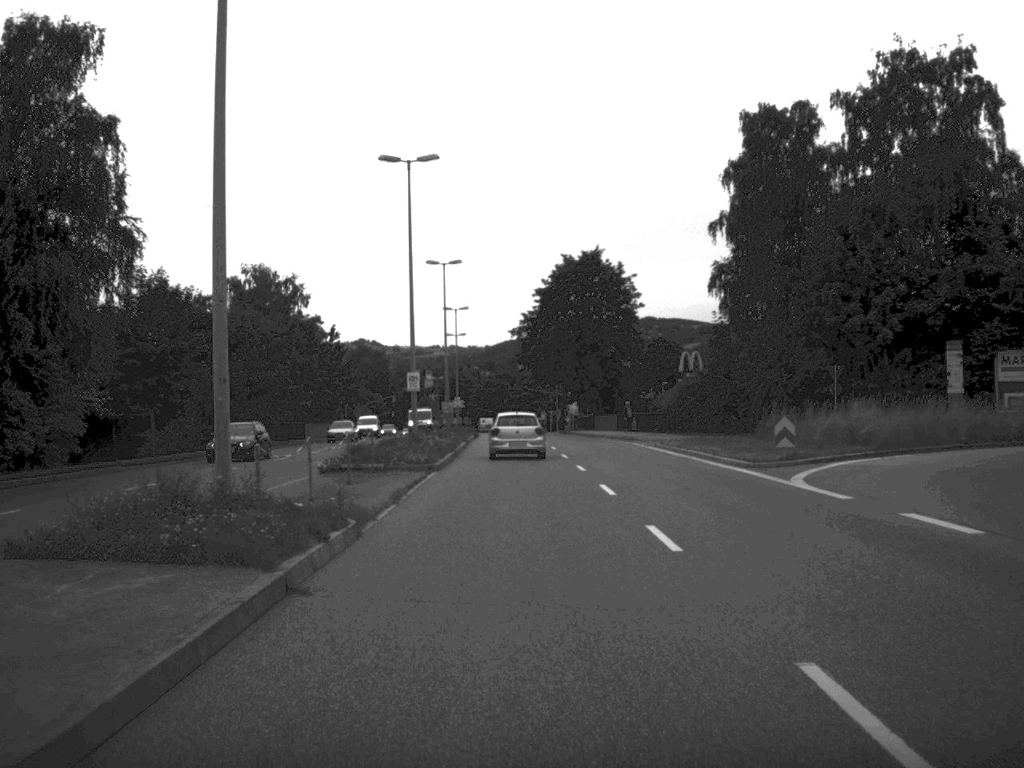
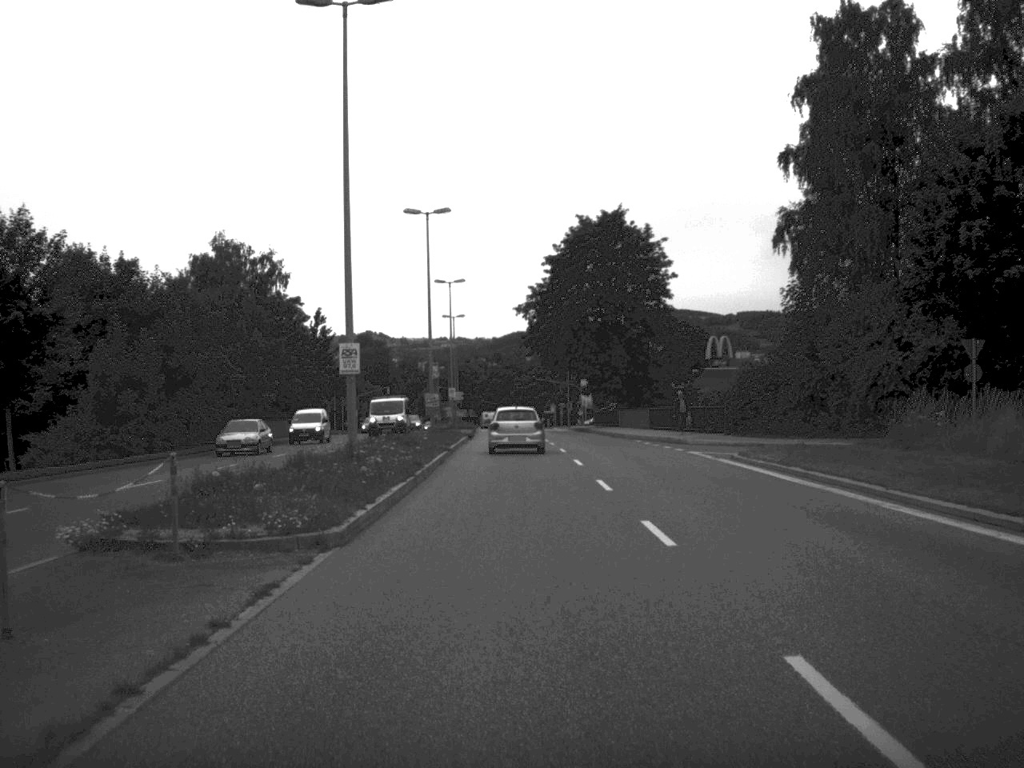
(-0.1, +17.3) m; 0°
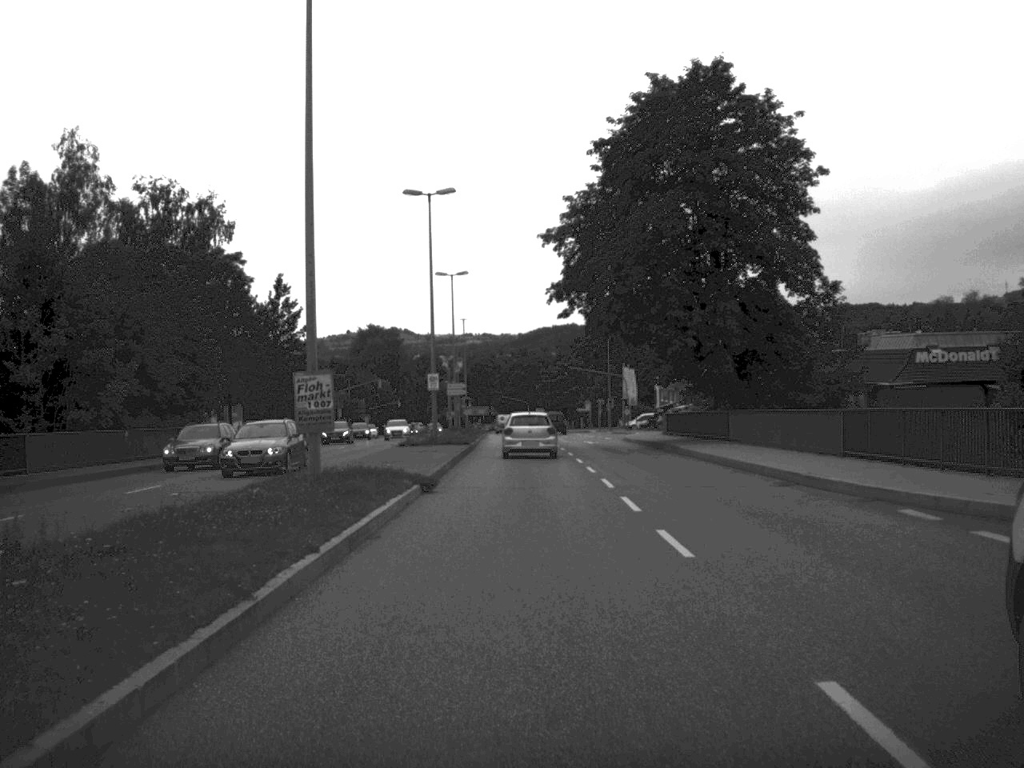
(-0.3, +35.8) m; -1°
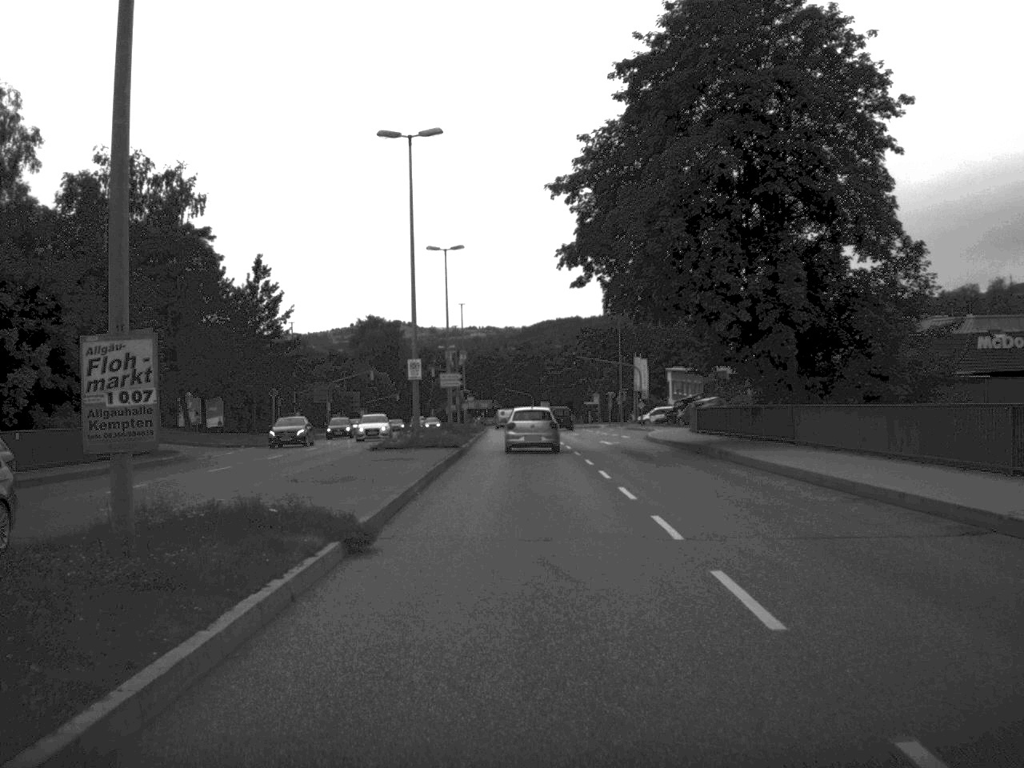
(0.0, +10.1) m; 0°
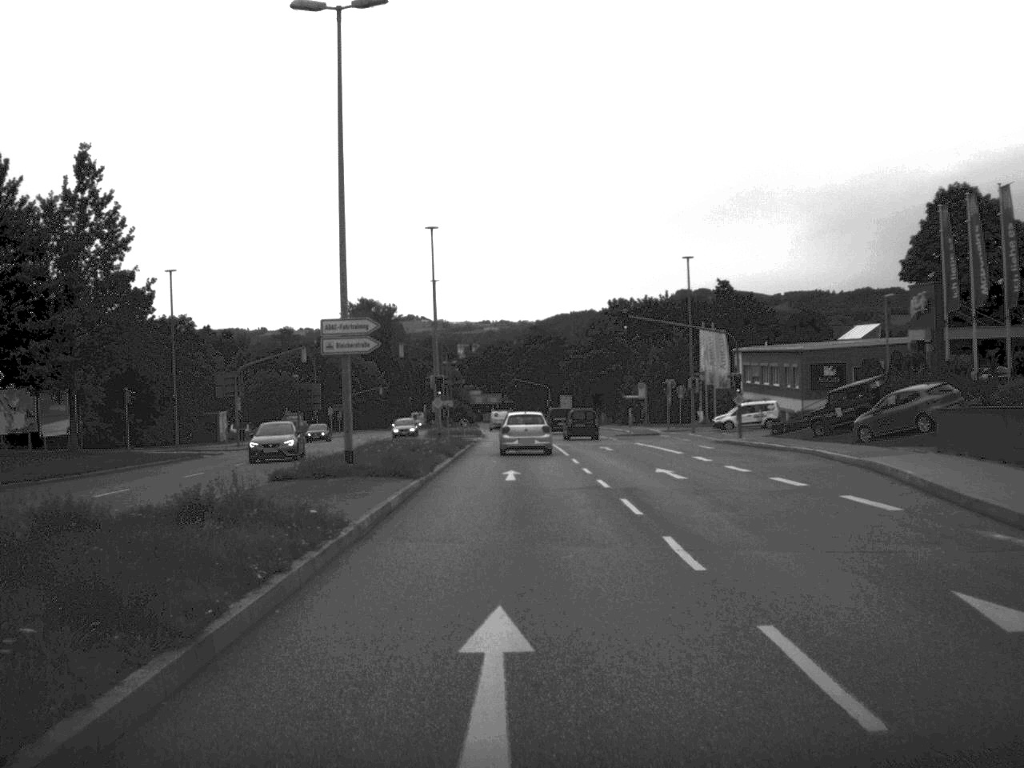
(-0.2, +43.2) m; -1°
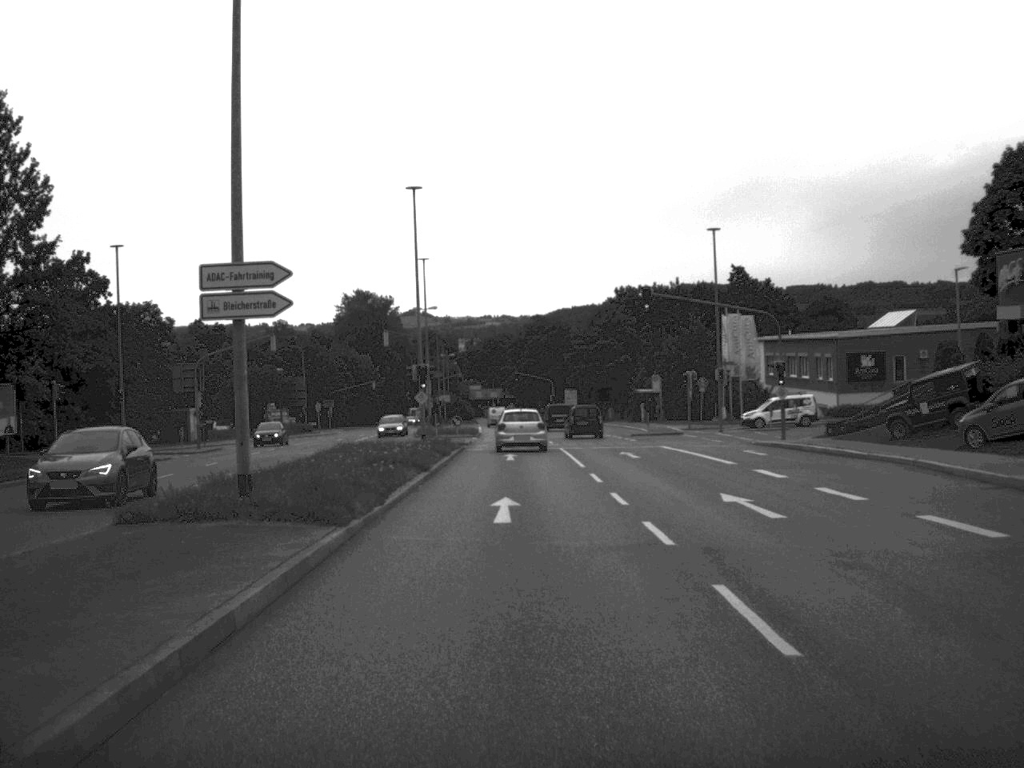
(0.0, +10.1) m; 0°
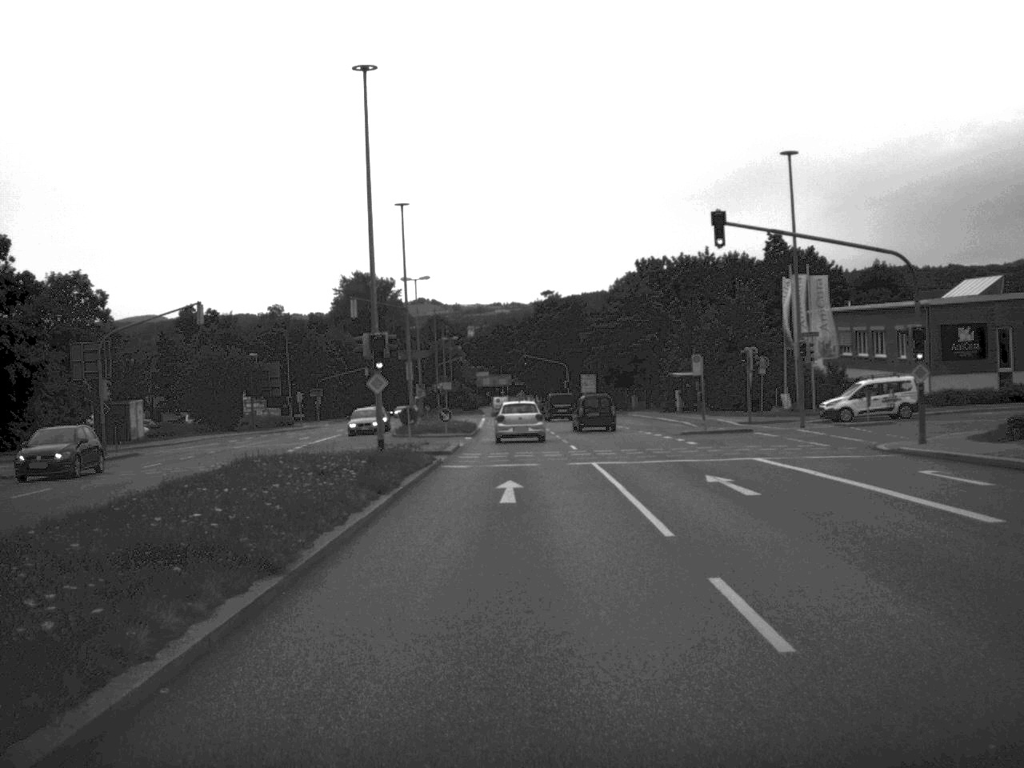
(-0.1, +17.4) m; -1°
